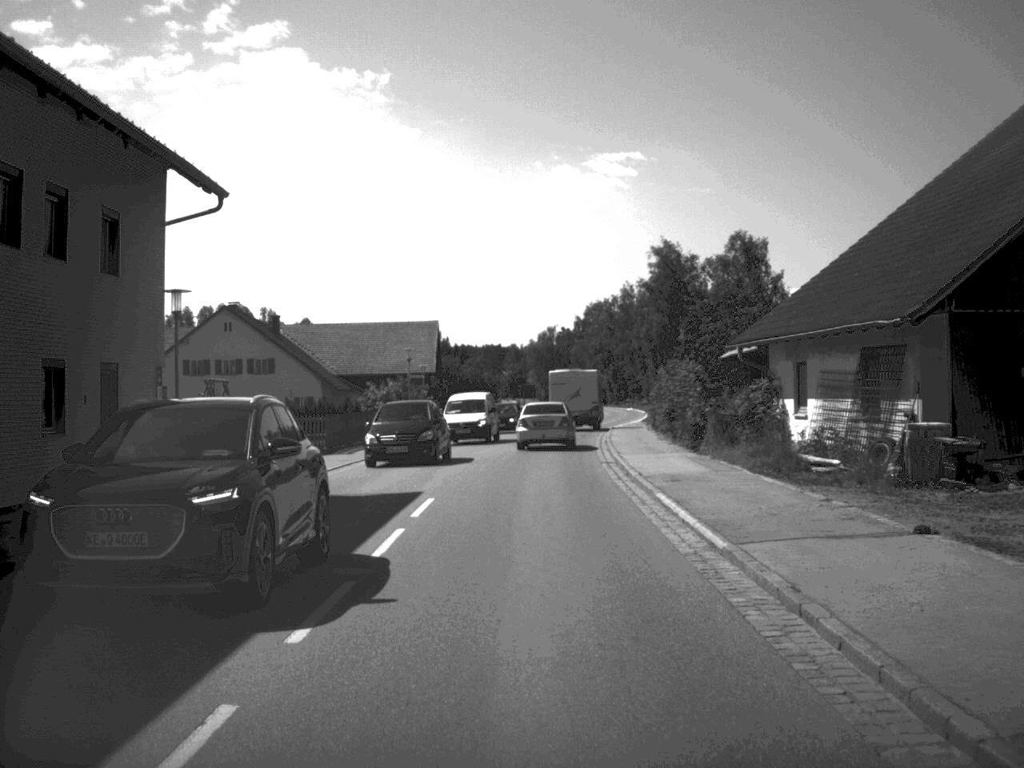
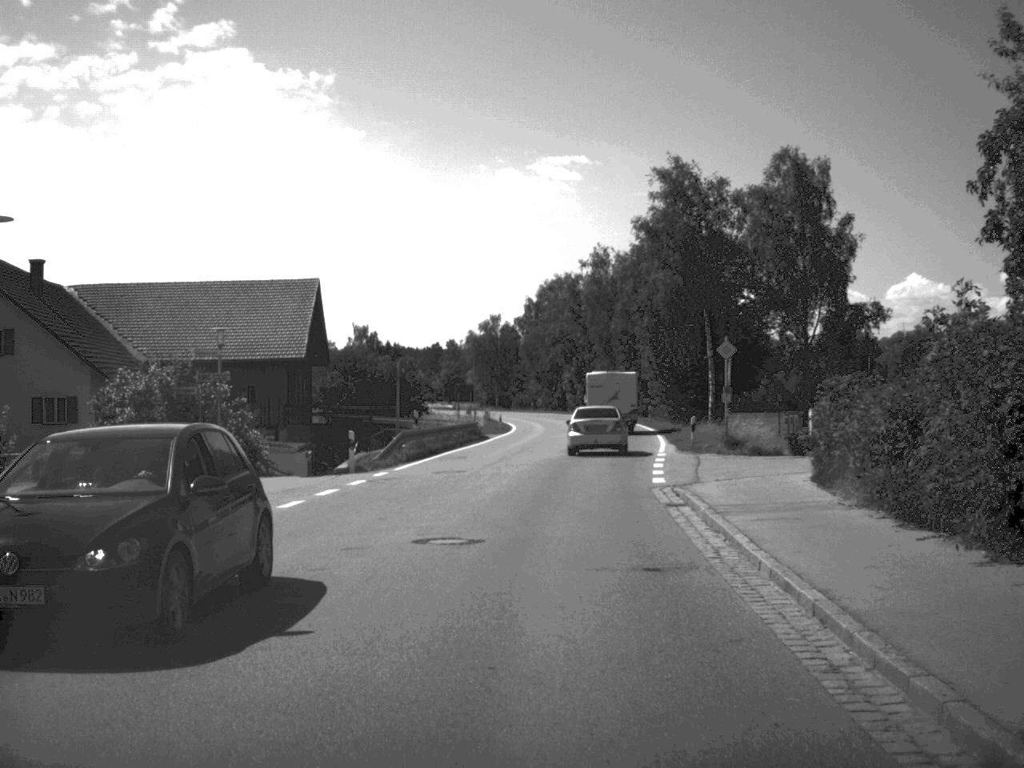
(+0.5, +38.8) m; +2°
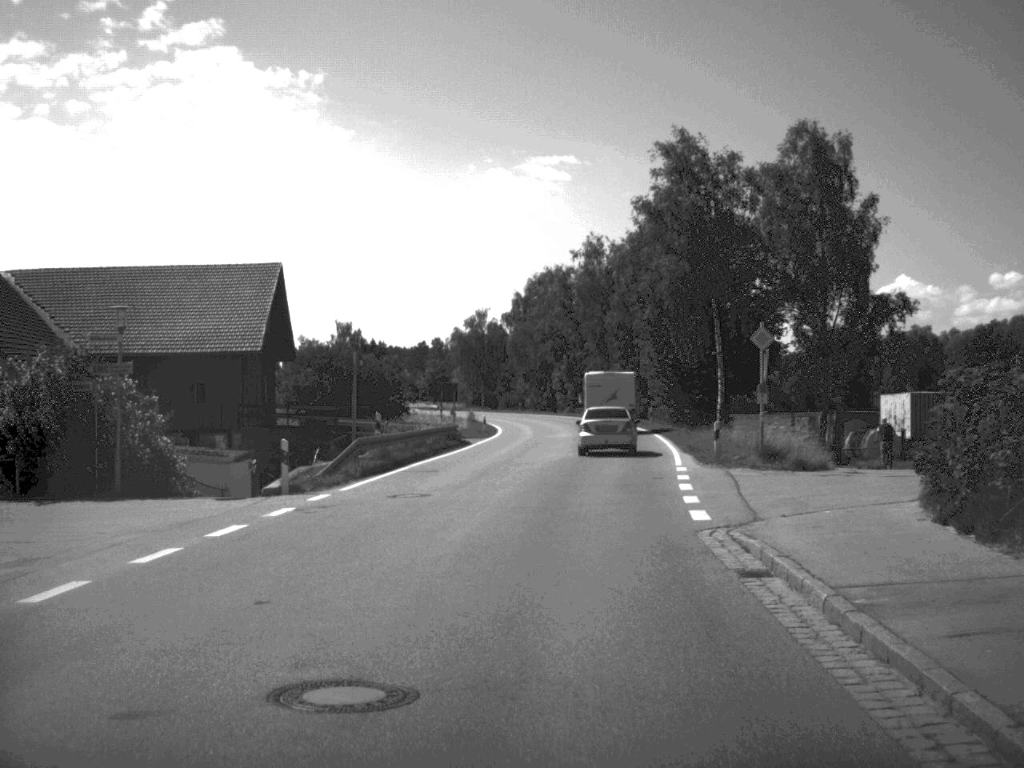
(0.0, +7.3) m; +1°
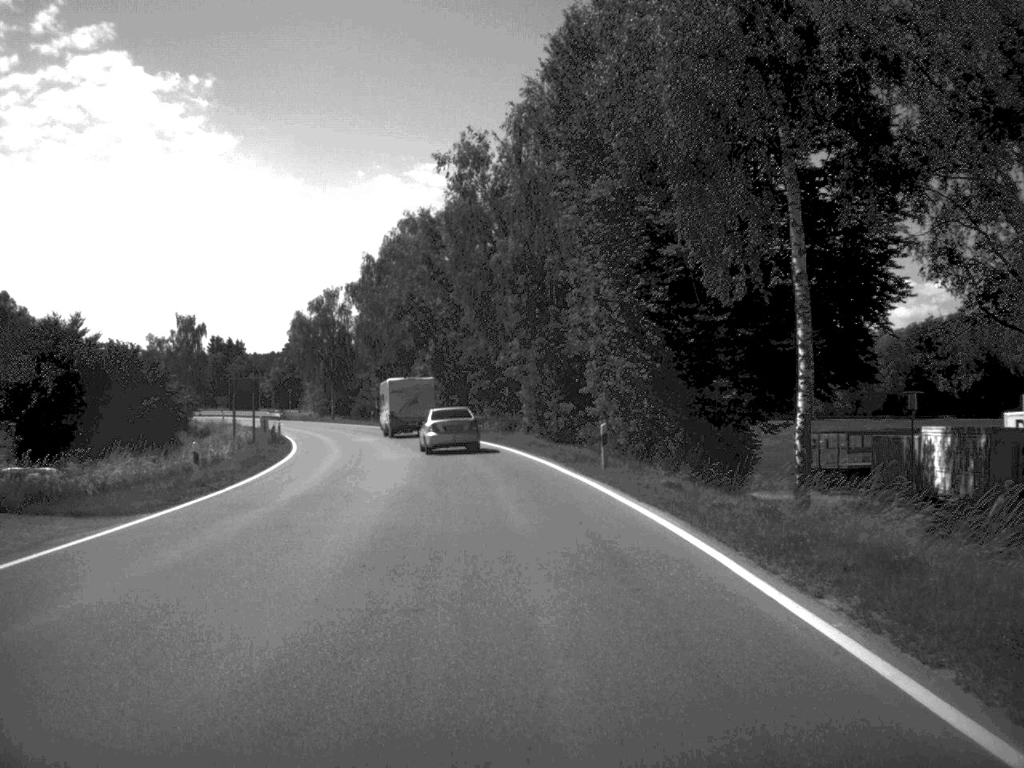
(+2.3, +39.1) m; +5°
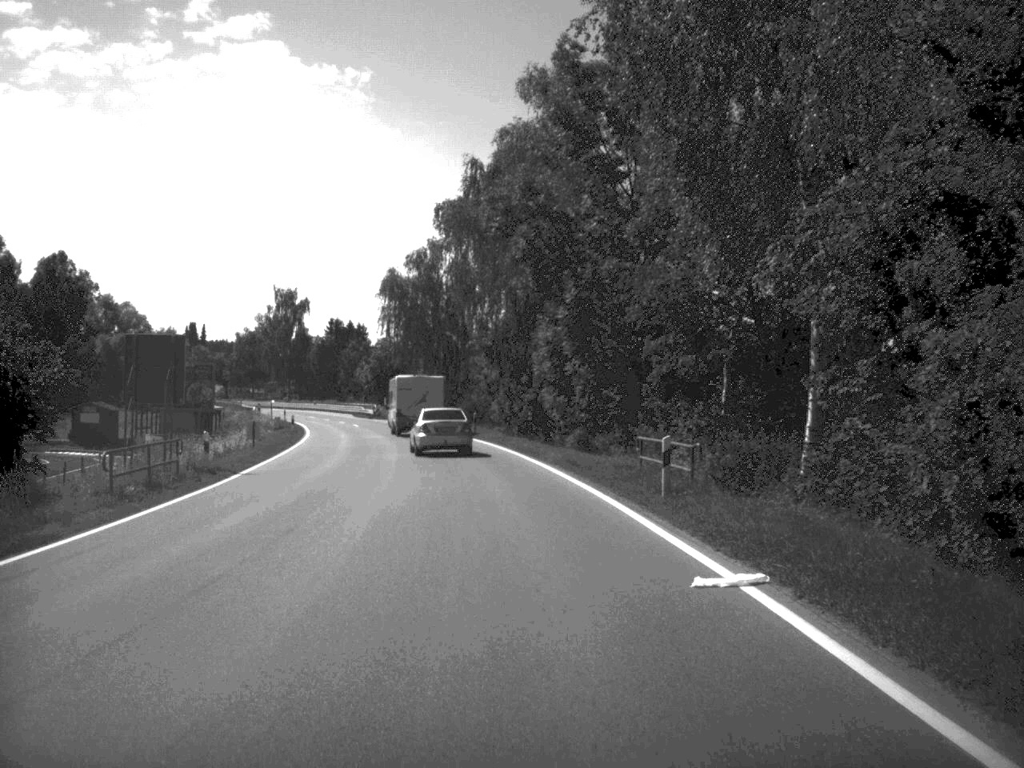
(-2.1, +37.1) m; -7°
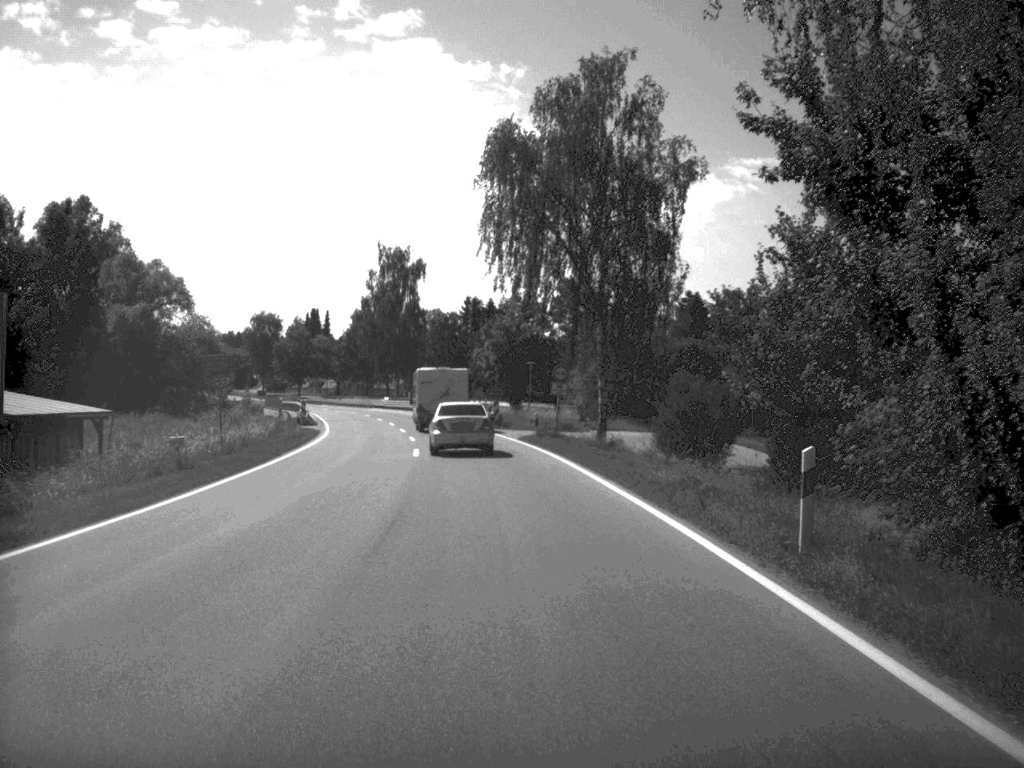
(-3.4, +47.4) m; -7°
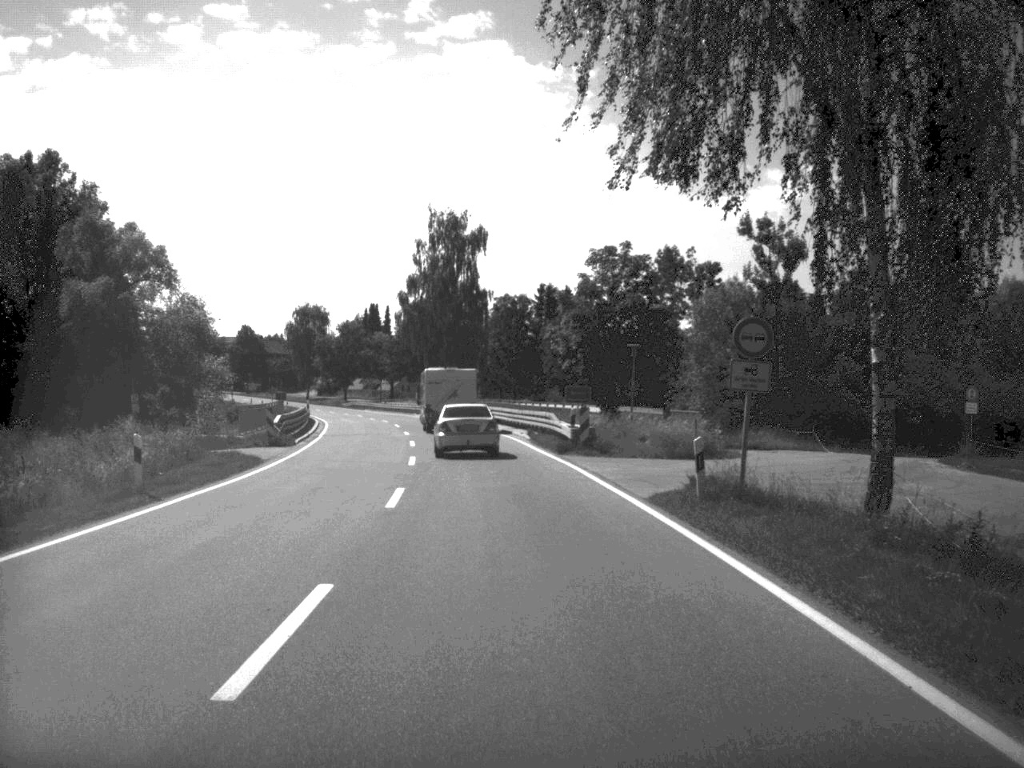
(-0.9, +27.3) m; -4°
